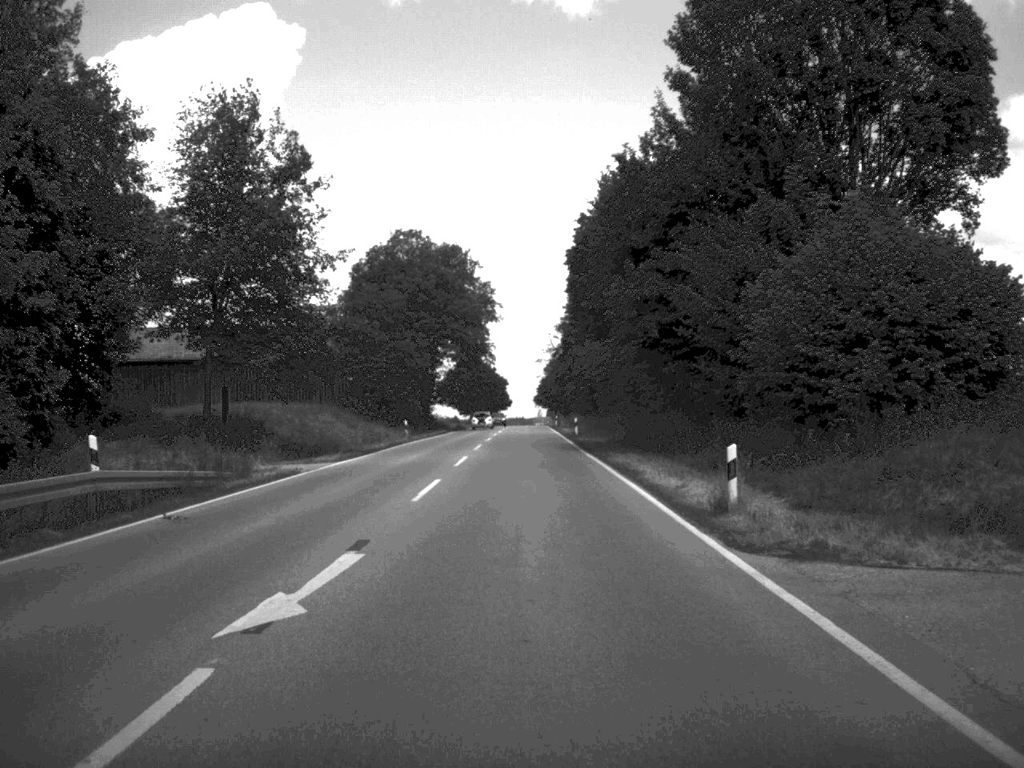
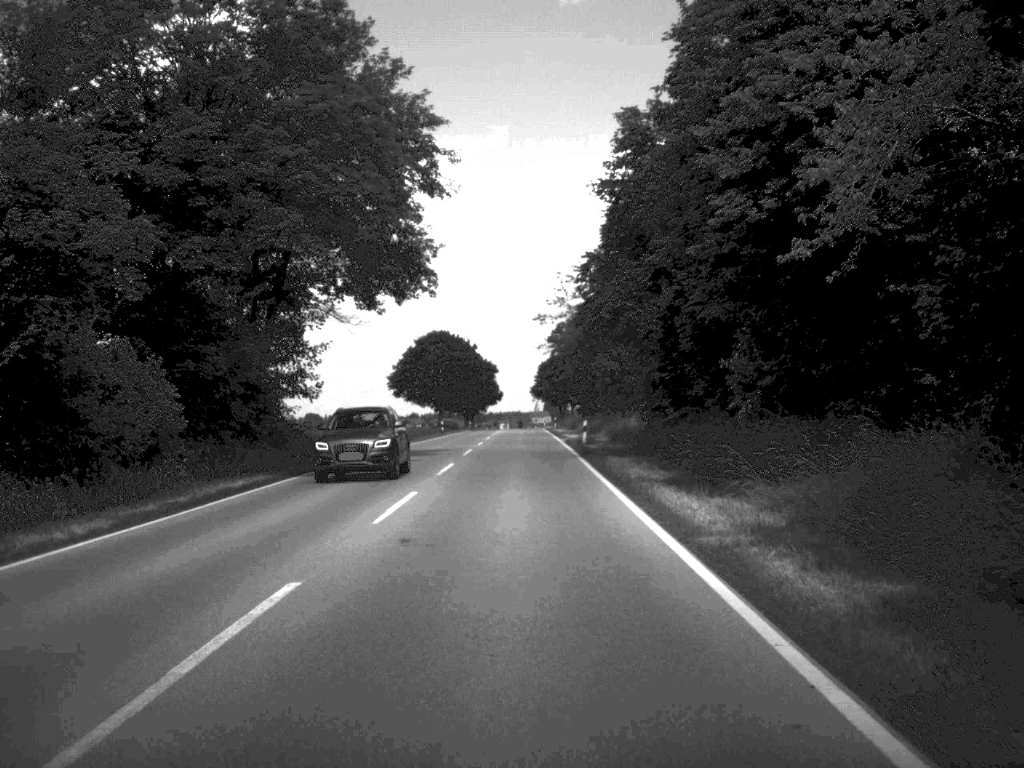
(+0.1, +64.1) m; 0°
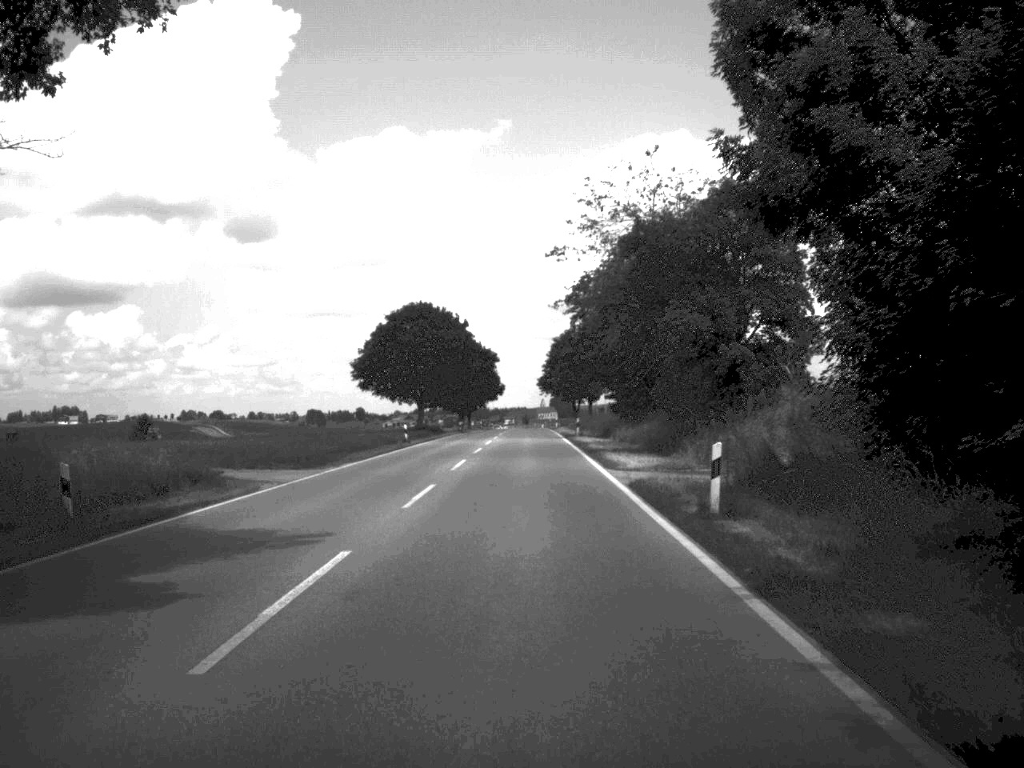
(-0.1, +34.0) m; 0°
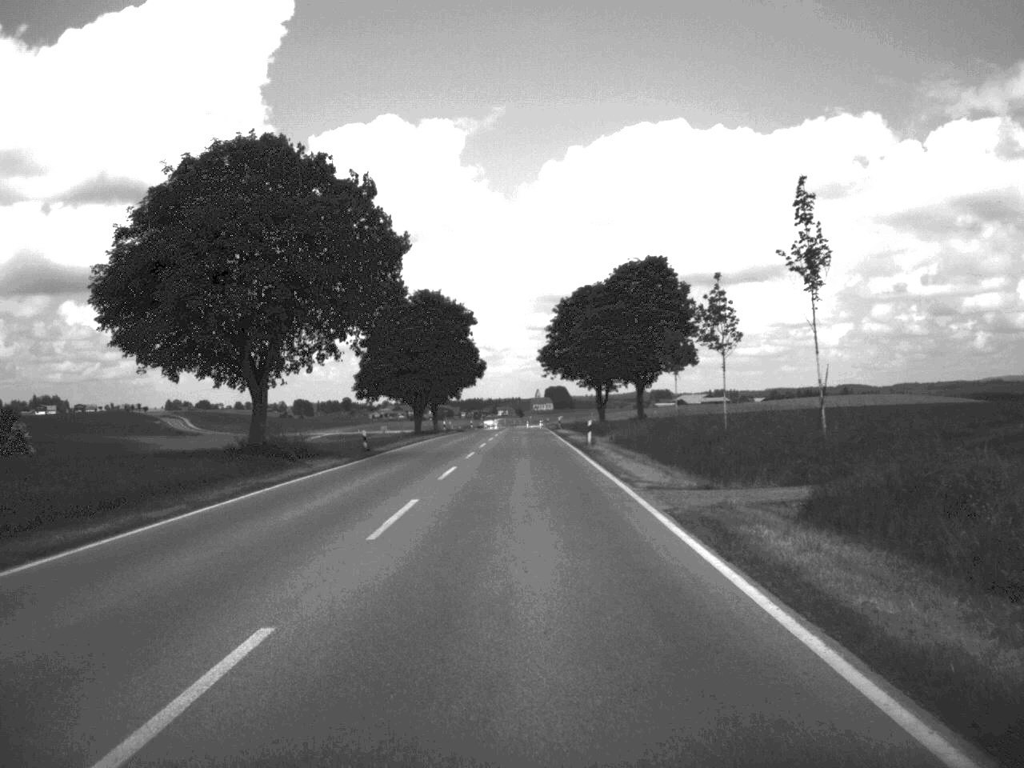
(-0.1, +65.1) m; 0°
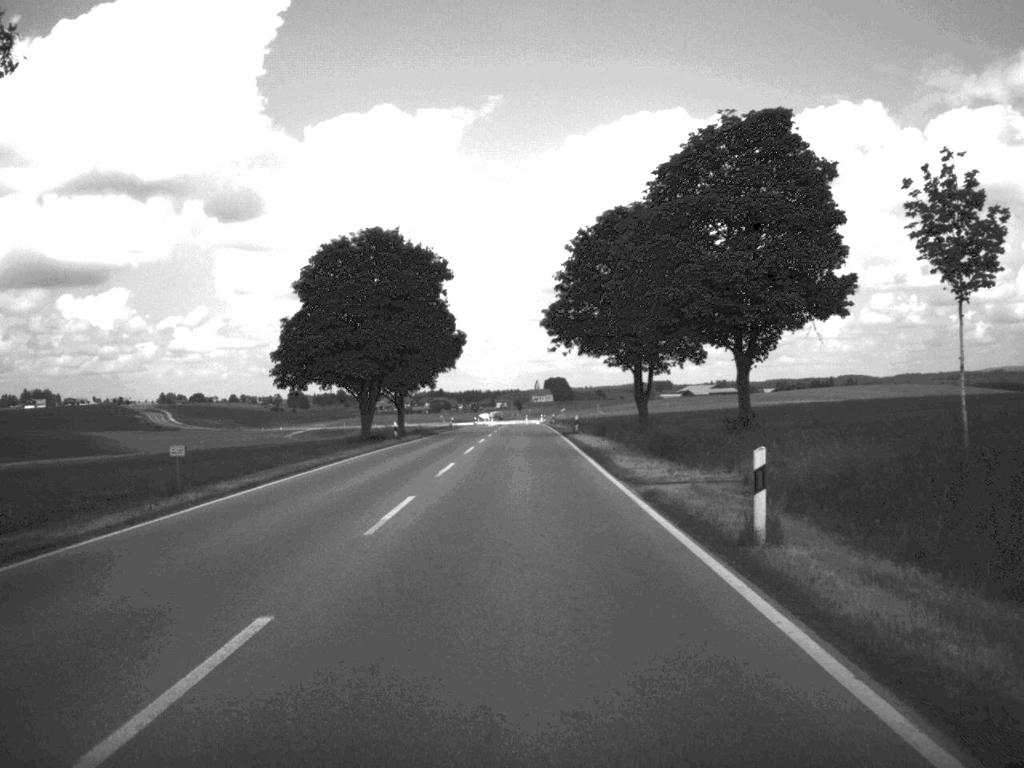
(0.0, +35.7) m; 0°
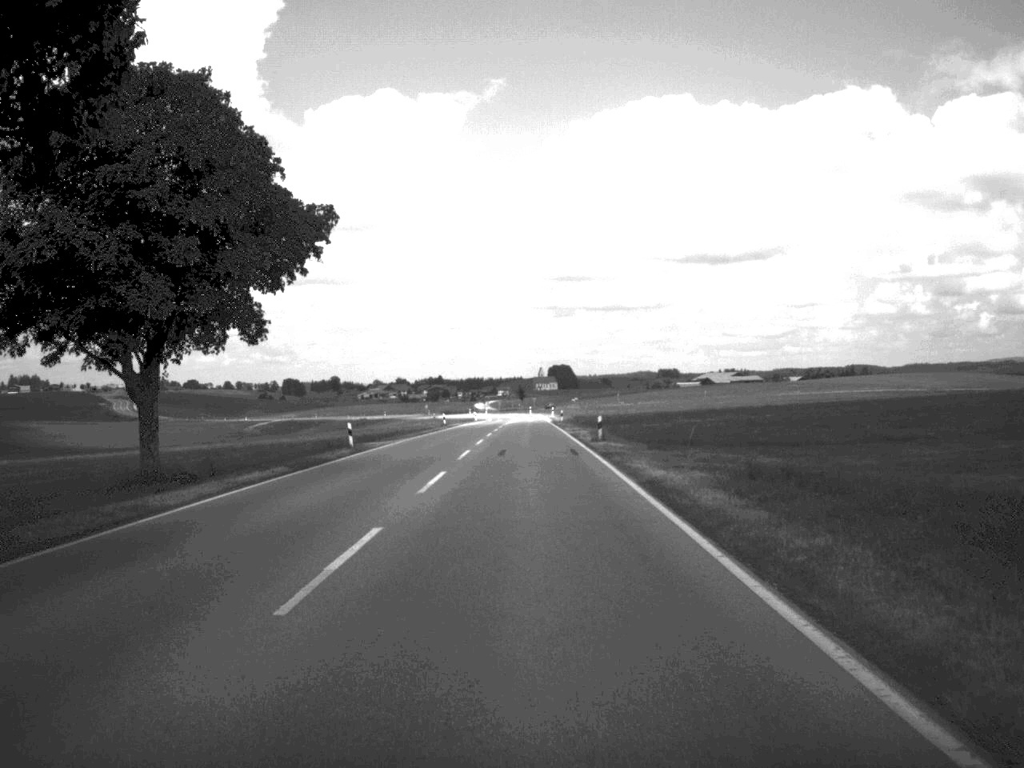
(-0.2, +66.3) m; 0°
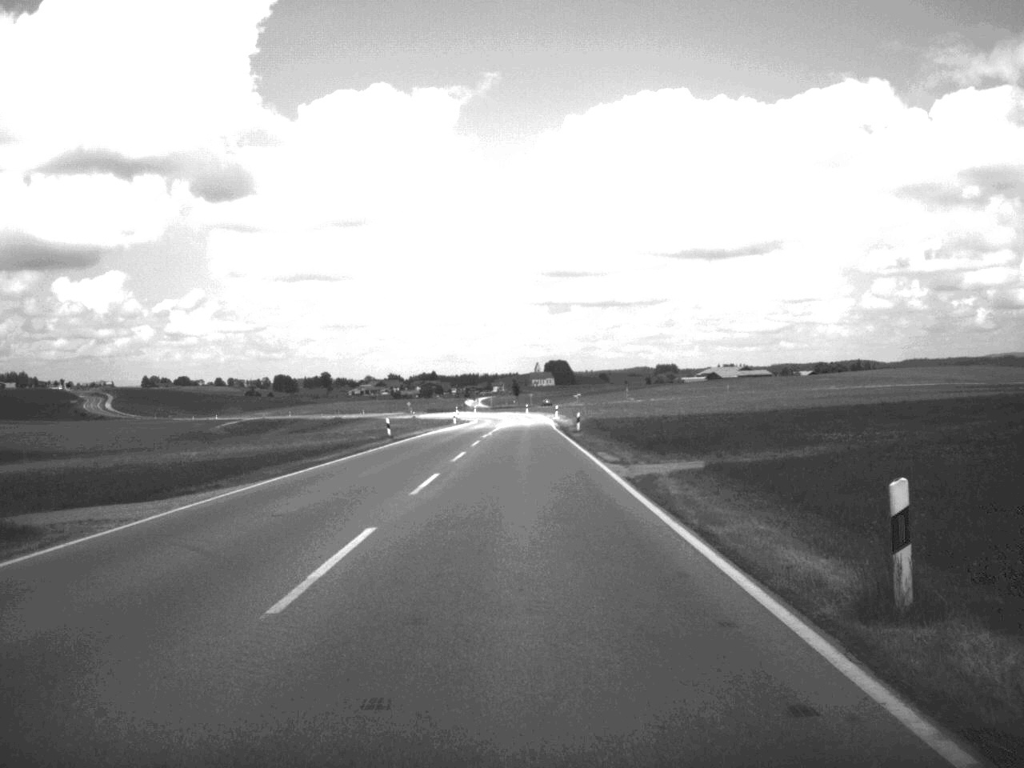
(0.0, +36.0) m; 0°
